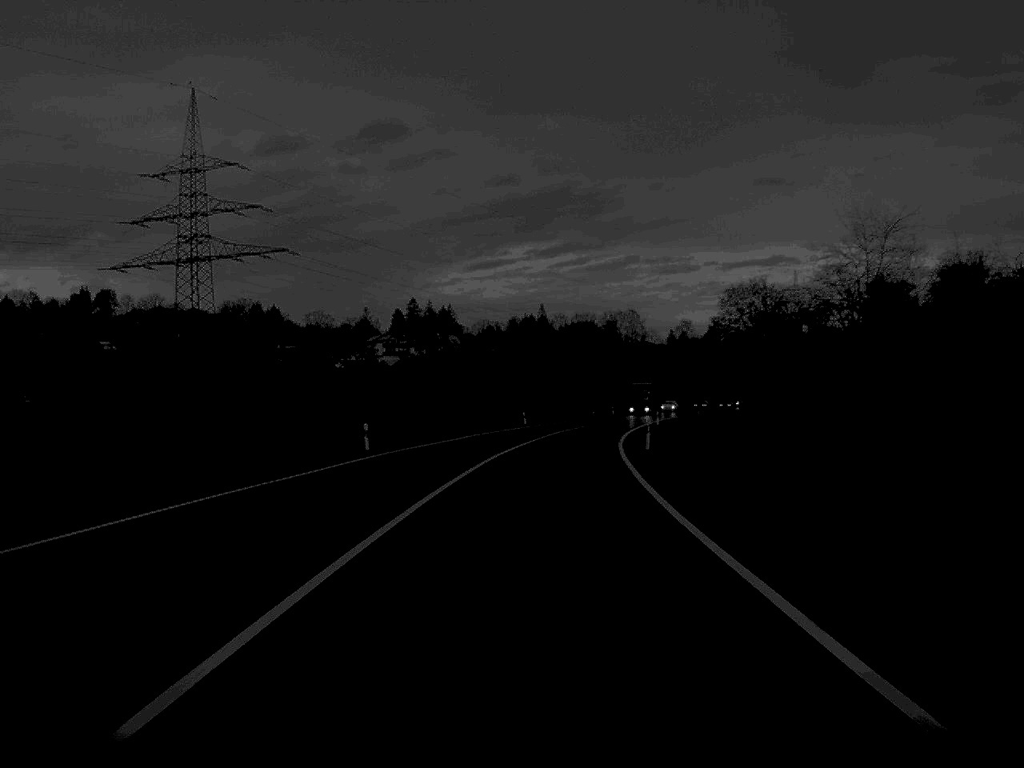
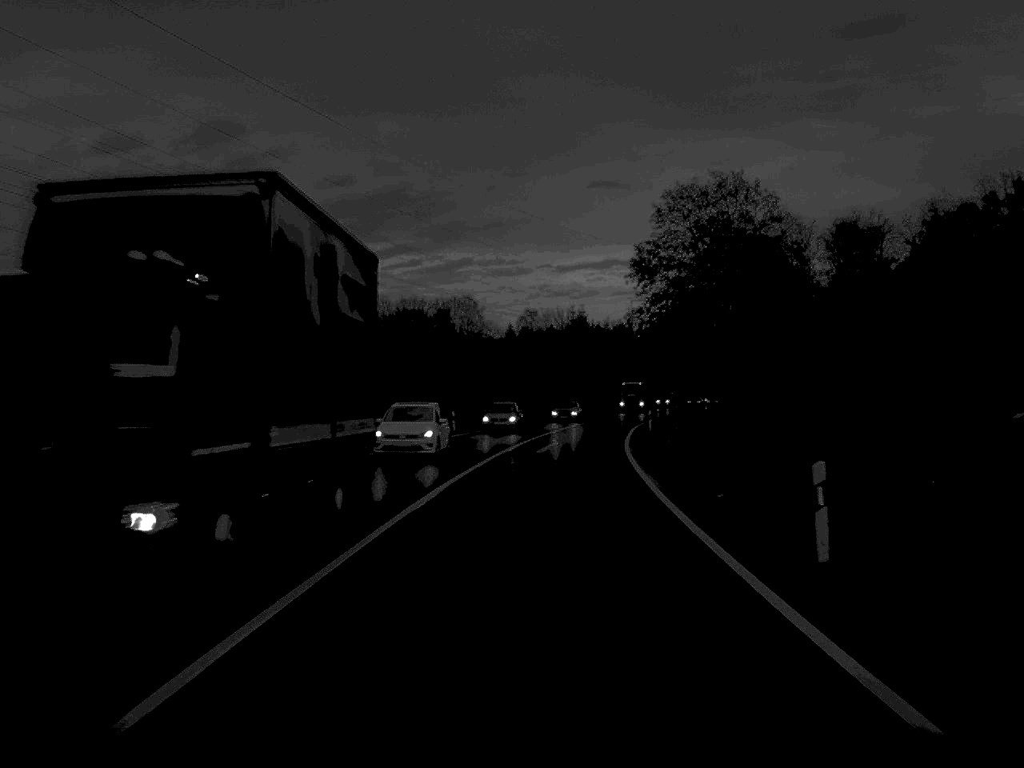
(+5.1, +81.2) m; +8°
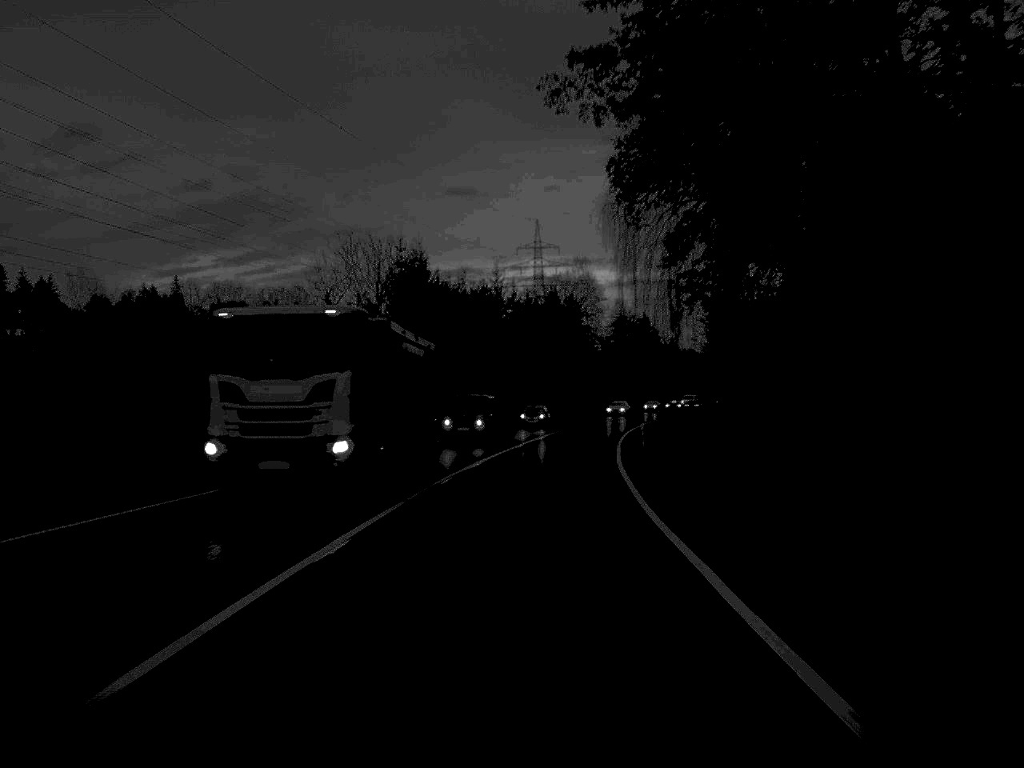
(+4.2, +68.6) m; +7°
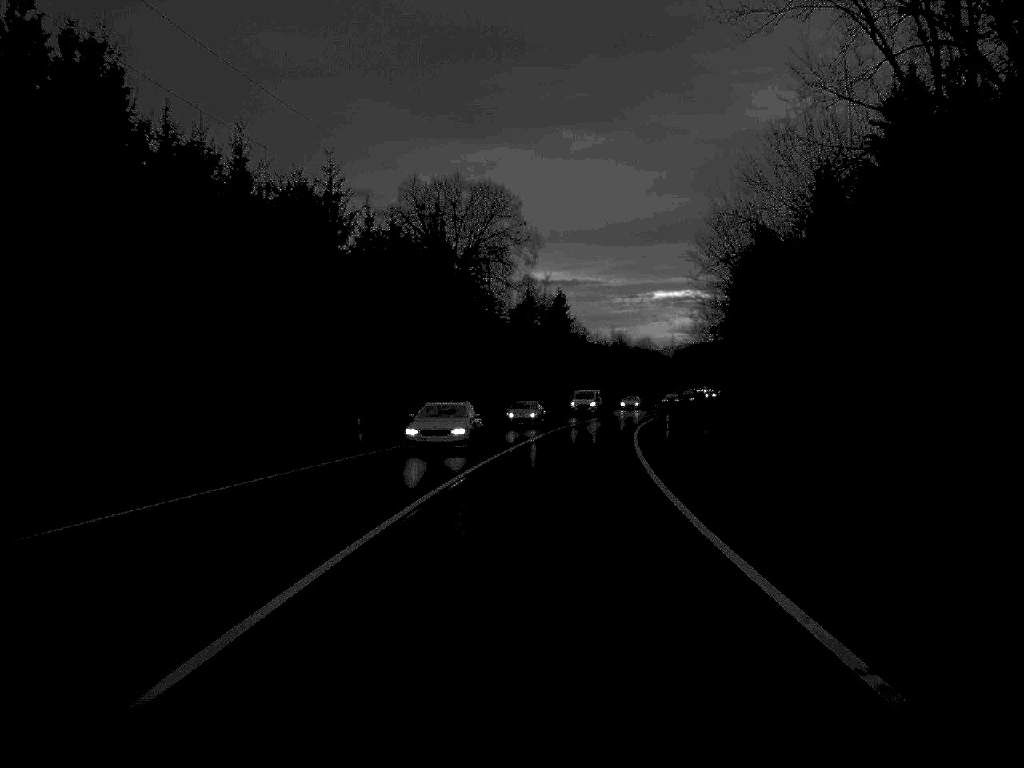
(+2.1, +53.4) m; +5°
